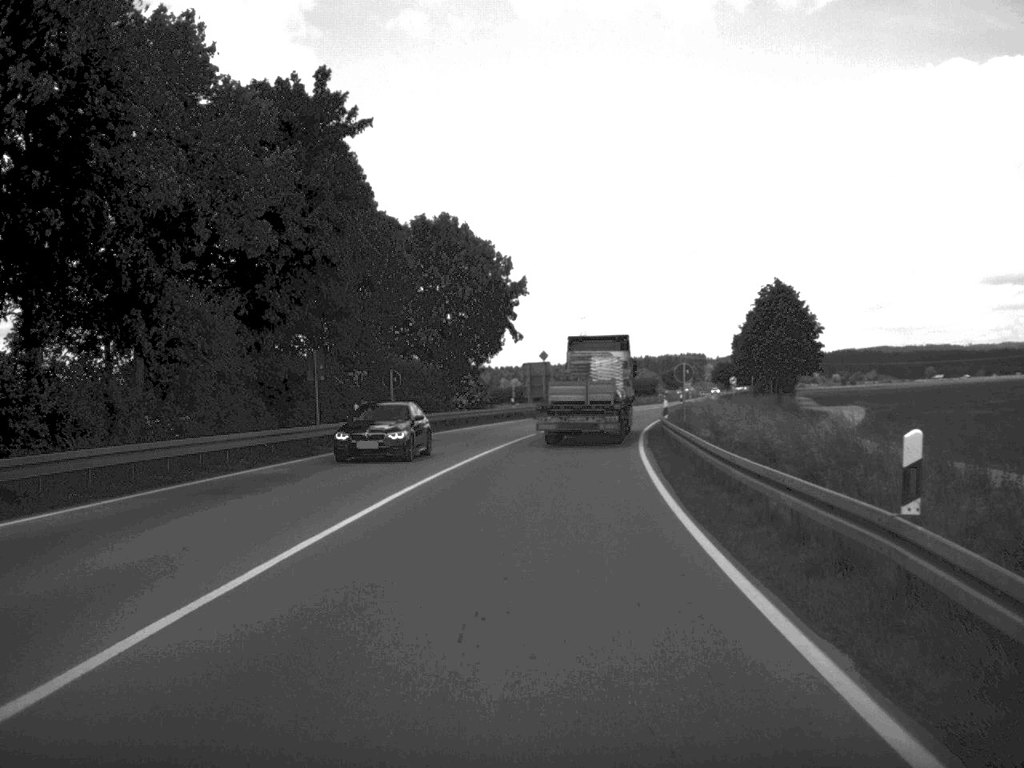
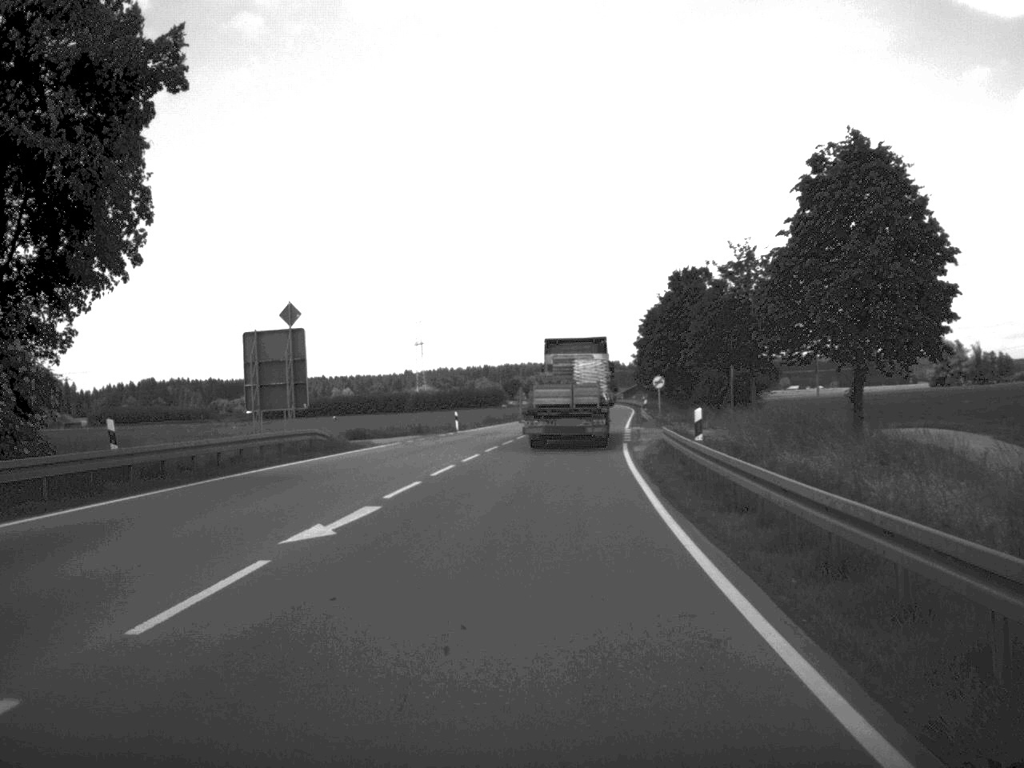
(+3.4, +55.4) m; +7°
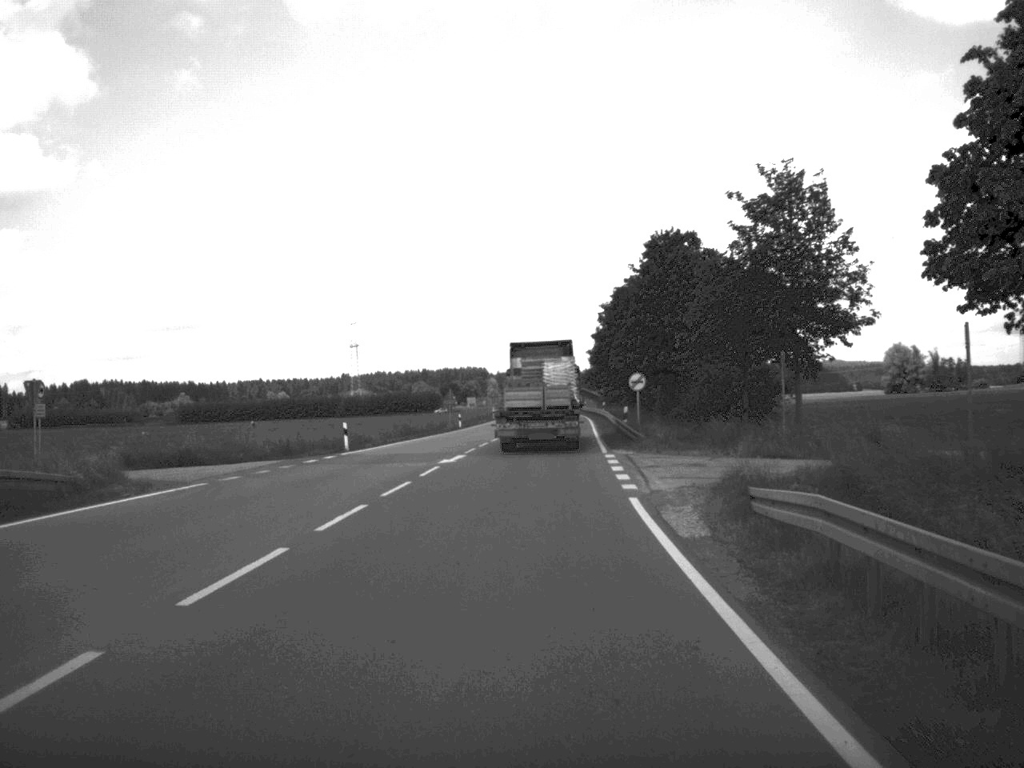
(+0.5, +22.0) m; +3°
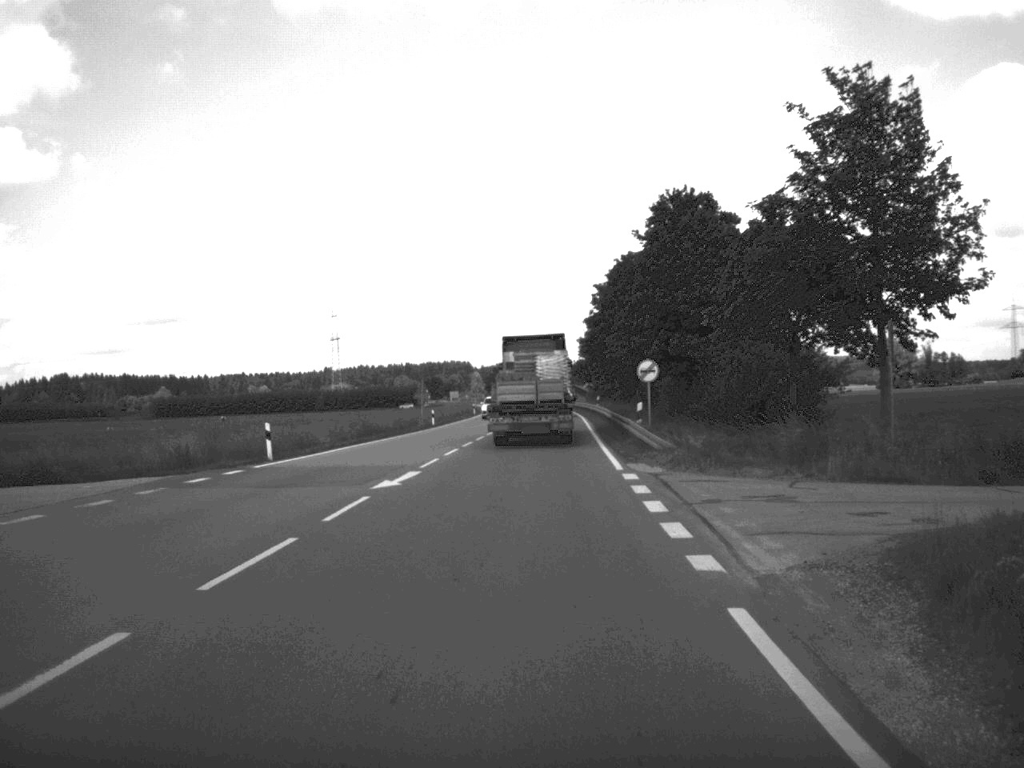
(+0.1, +11.3) m; +1°
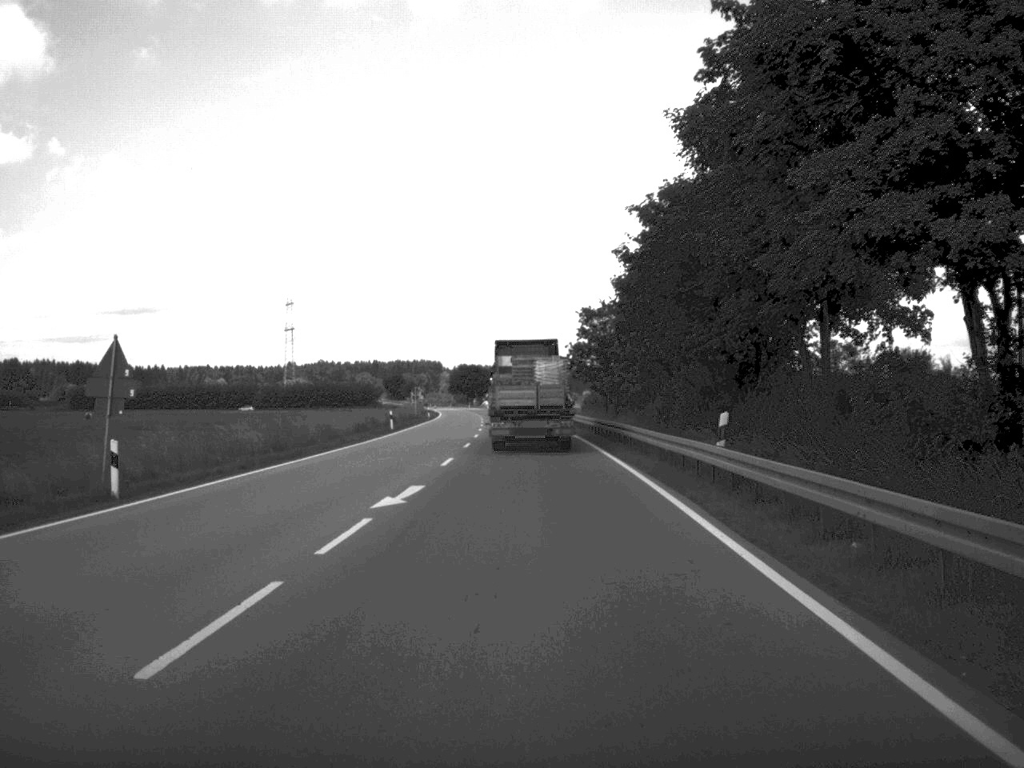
(+0.6, +56.3) m; +1°
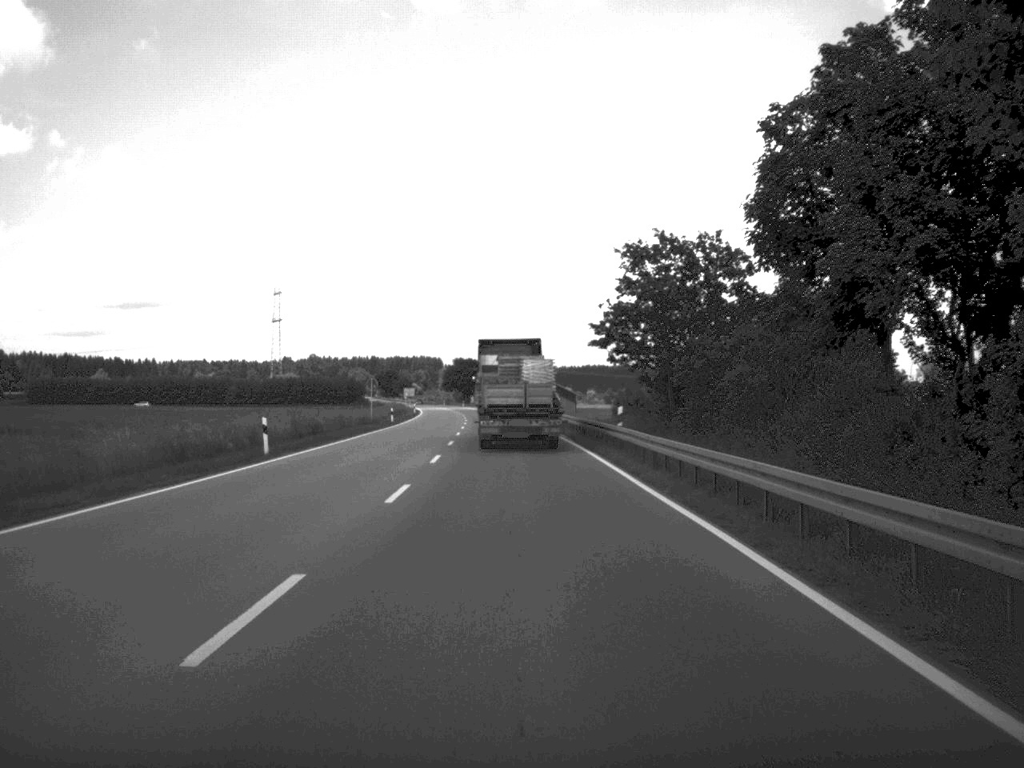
(-0.1, +34.9) m; 0°
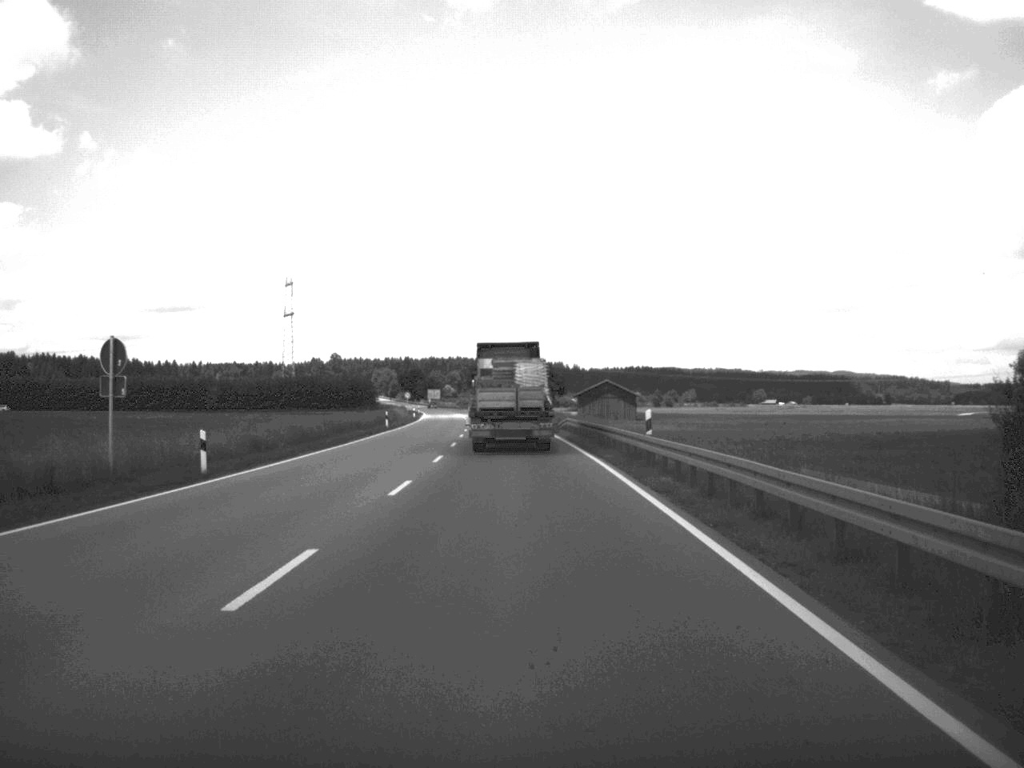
(-0.9, +57.1) m; -2°
